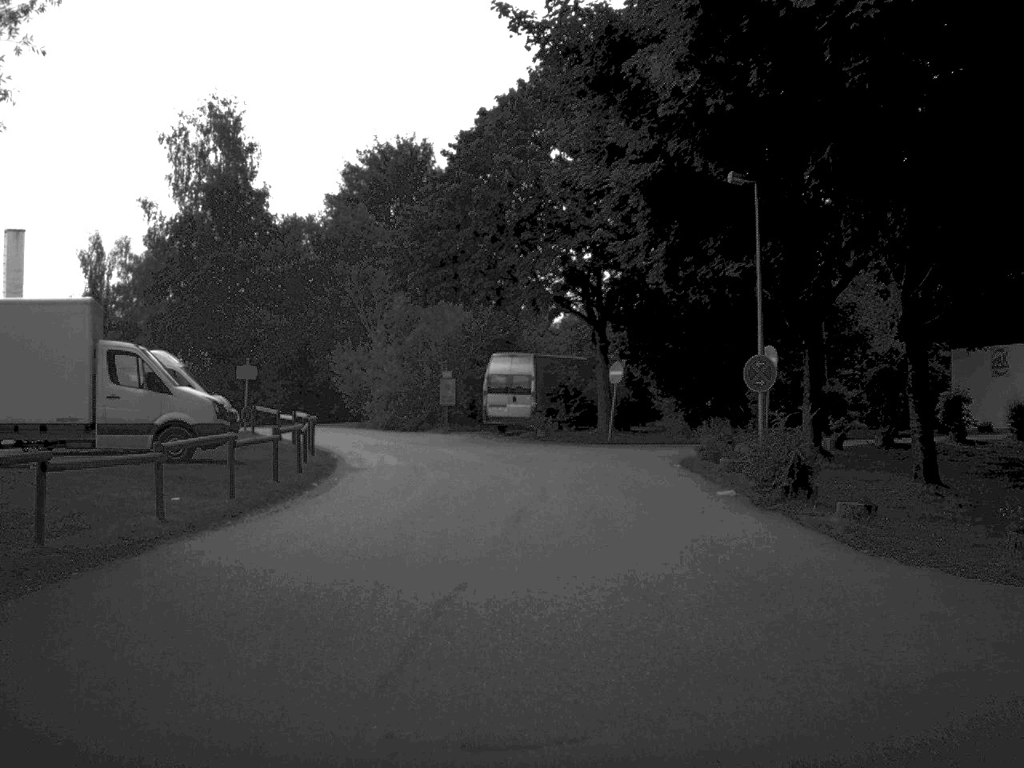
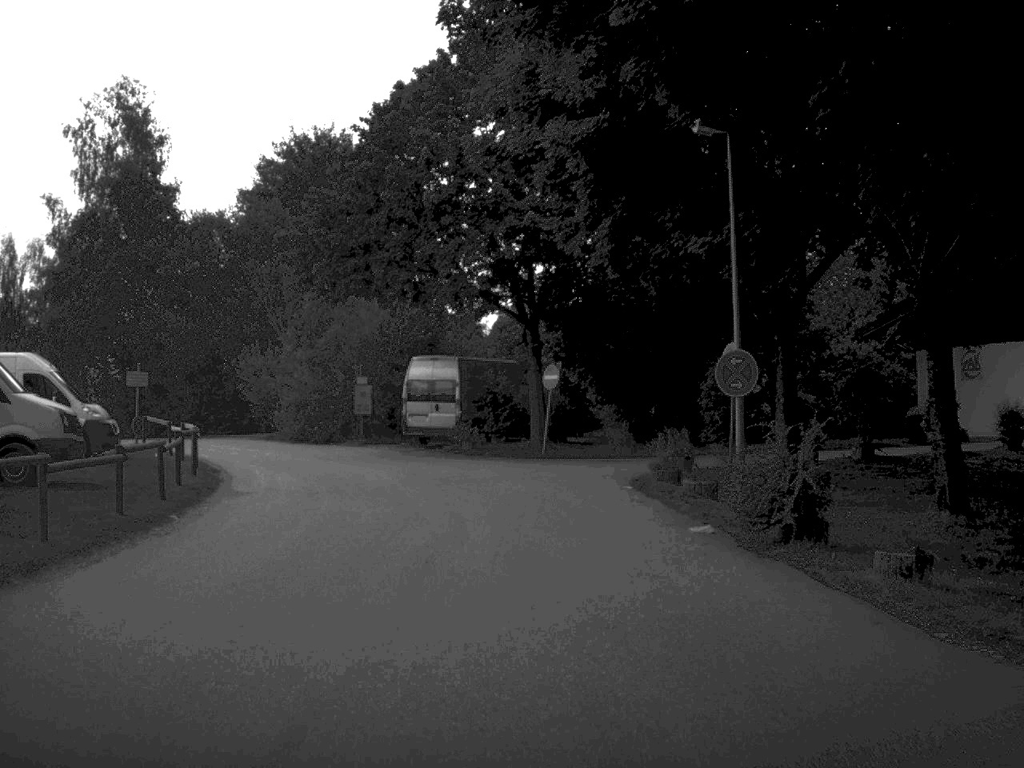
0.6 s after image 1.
(+0.1, +4.4) m; +3°
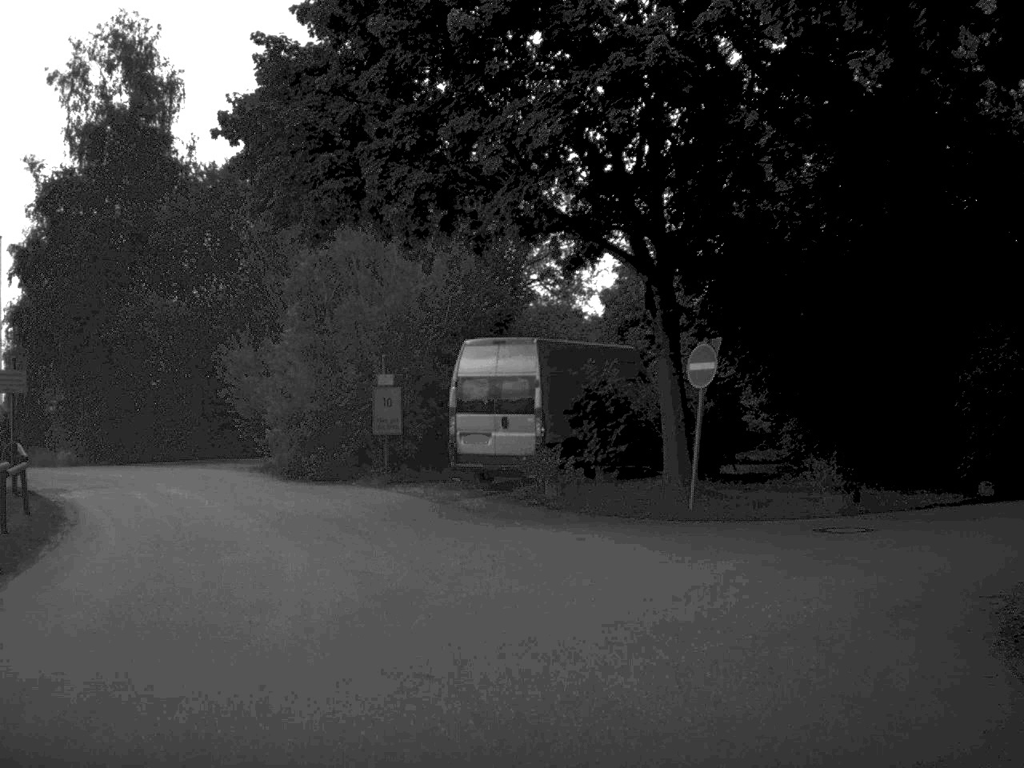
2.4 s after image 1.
(-0.3, +14.7) m; -5°
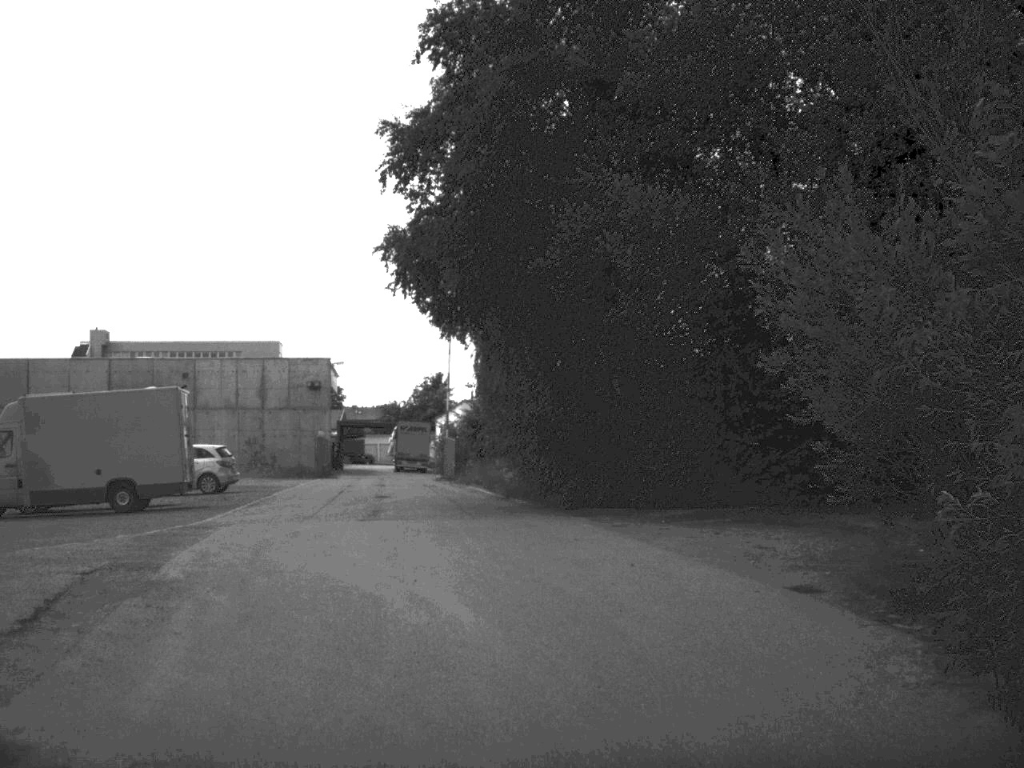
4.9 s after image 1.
(-4.3, +19.9) m; -24°
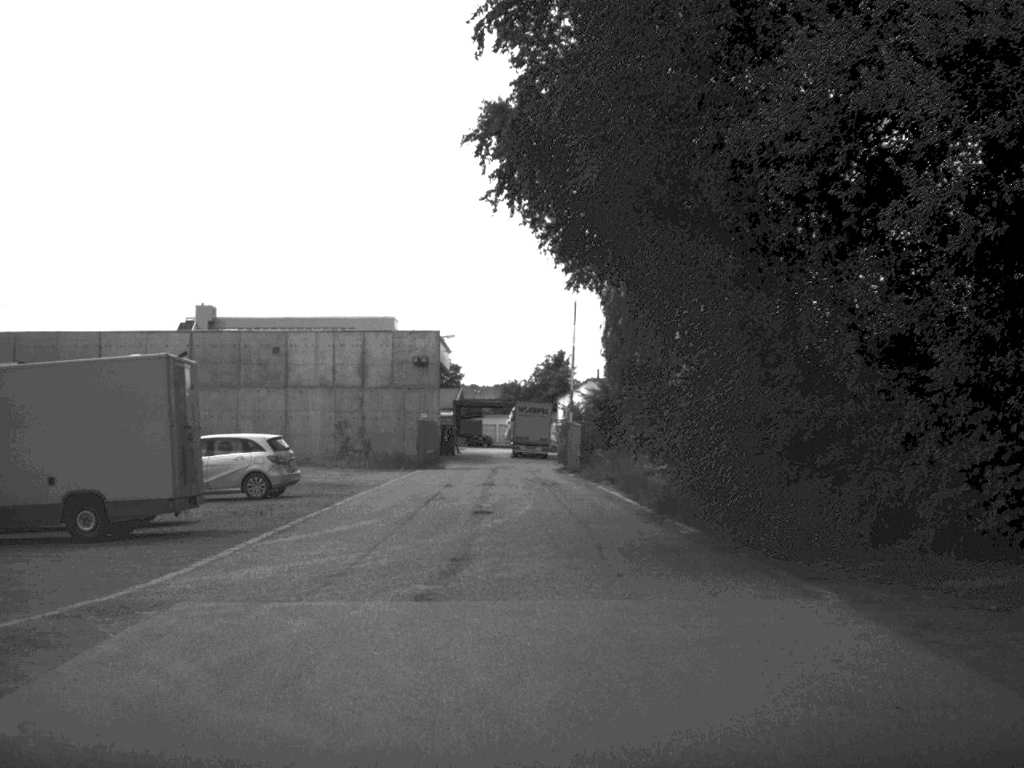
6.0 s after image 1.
(-0.5, +9.5) m; -5°
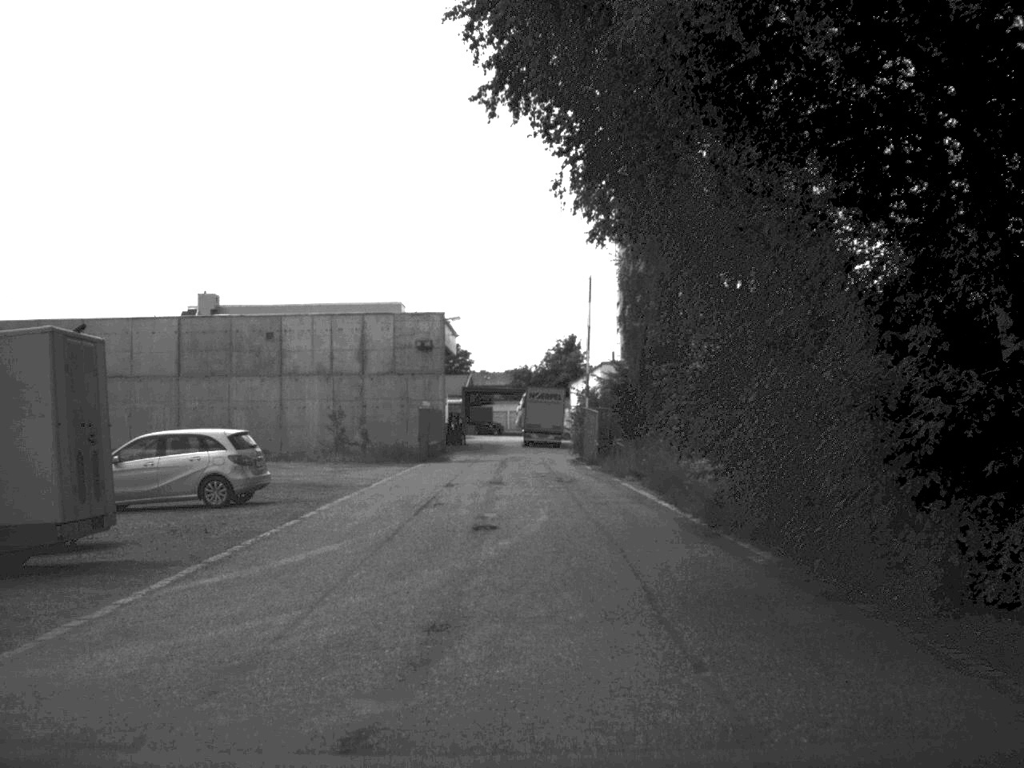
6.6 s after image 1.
(0.0, +5.0) m; 0°
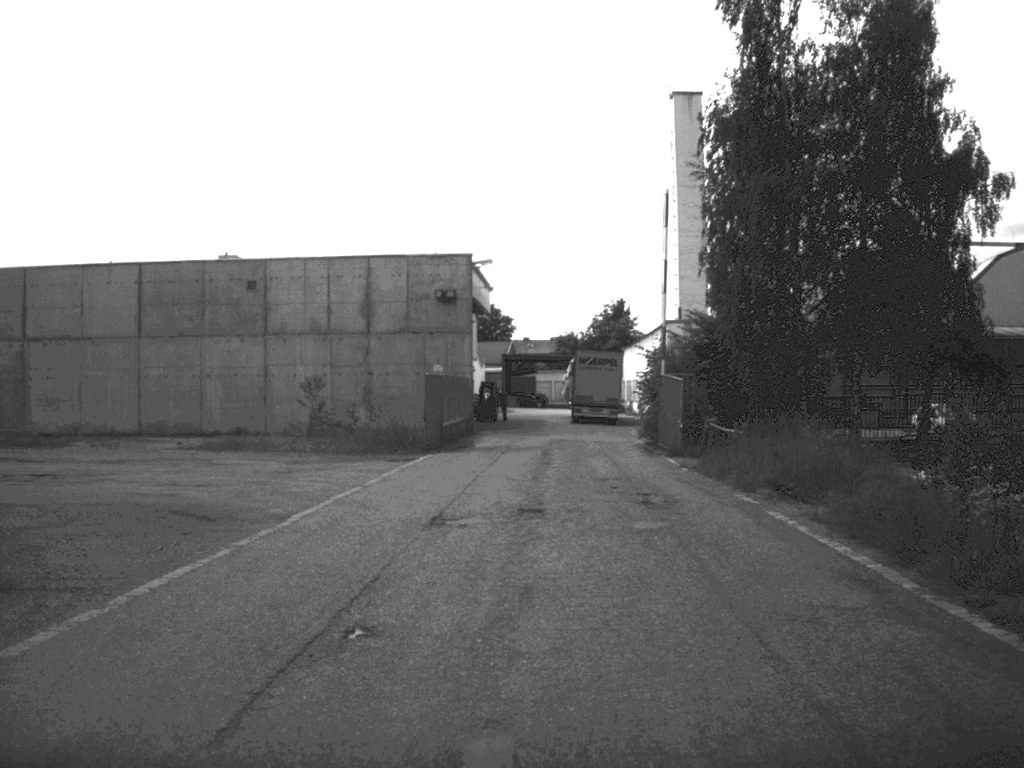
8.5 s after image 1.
(-0.2, +15.1) m; -2°
